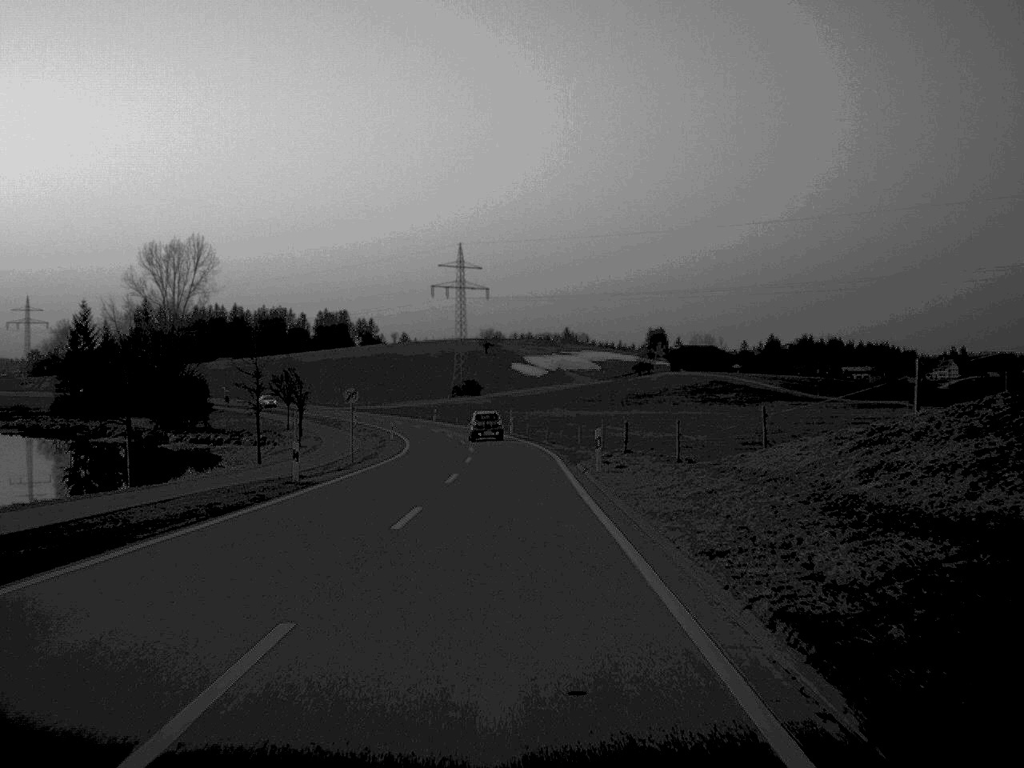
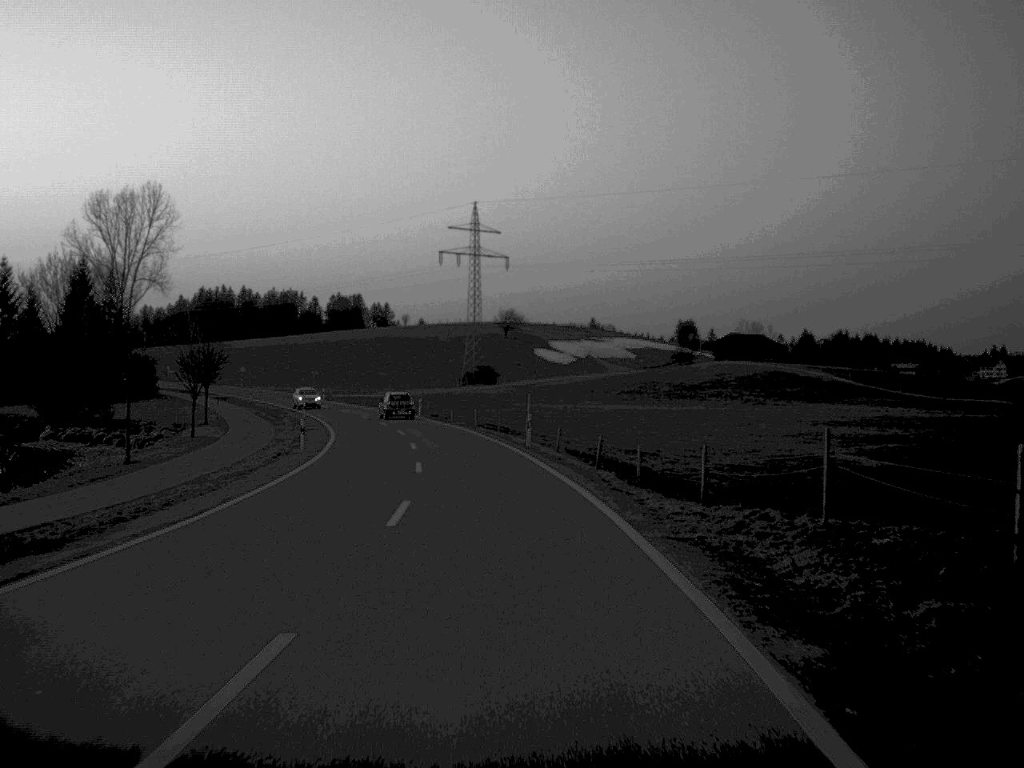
(-0.2, +37.2) m; -1°
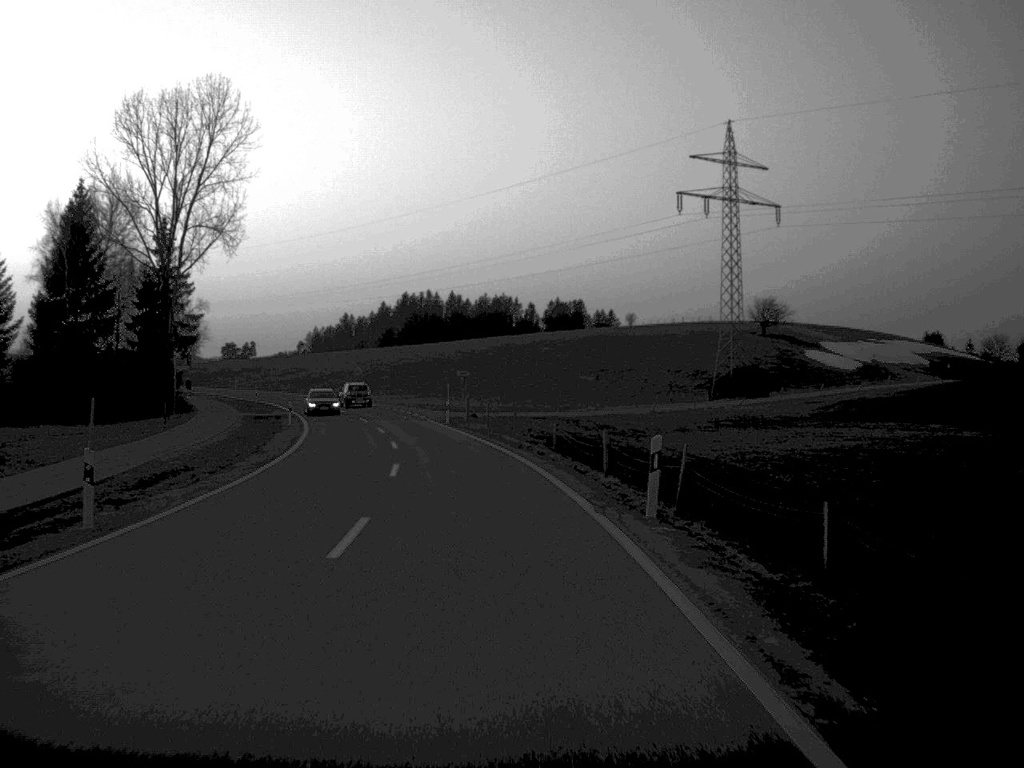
(-5.3, +64.3) m; -10°
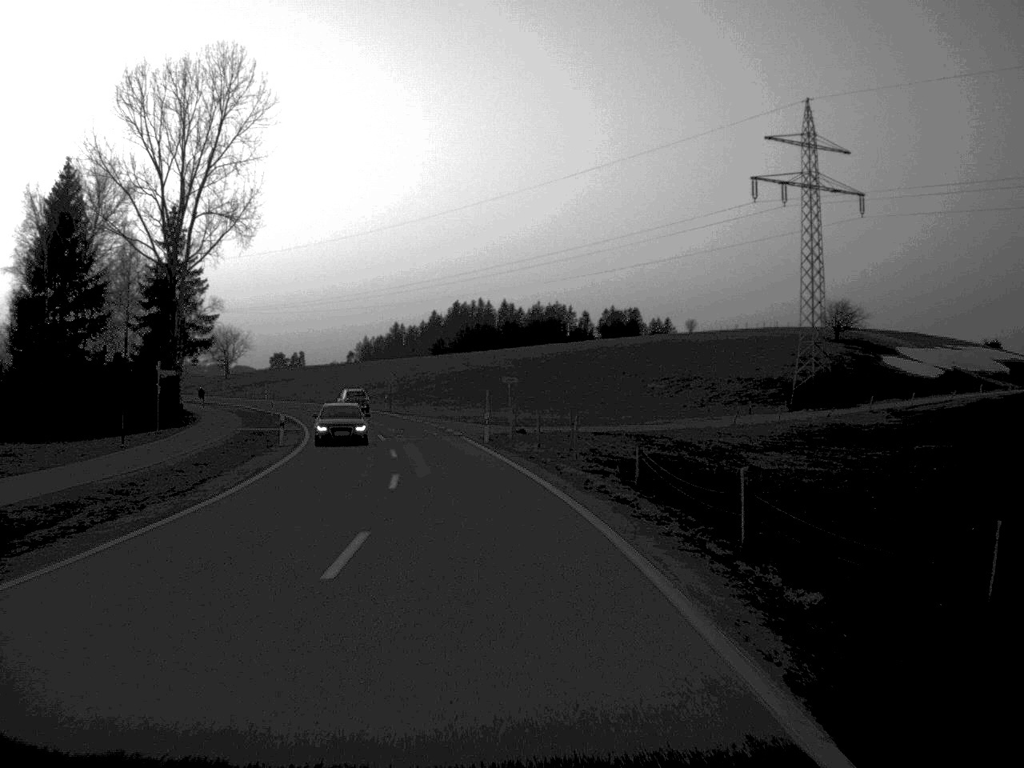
(-0.3, +13.2) m; -2°
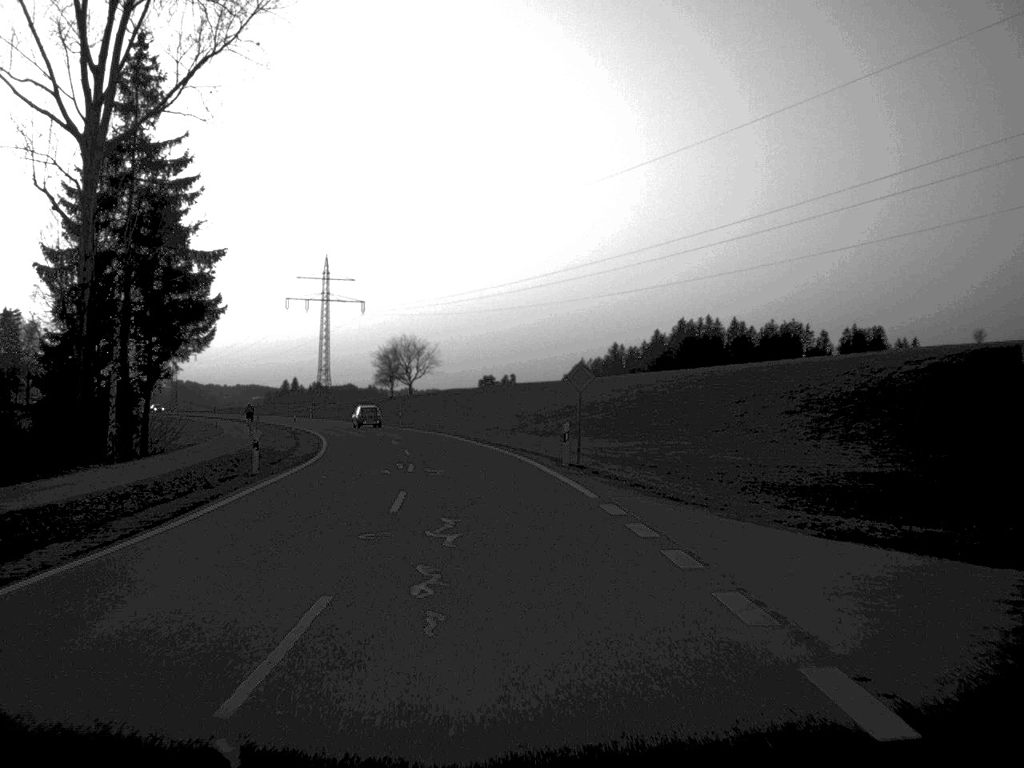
(-4.7, +53.6) m; -10°
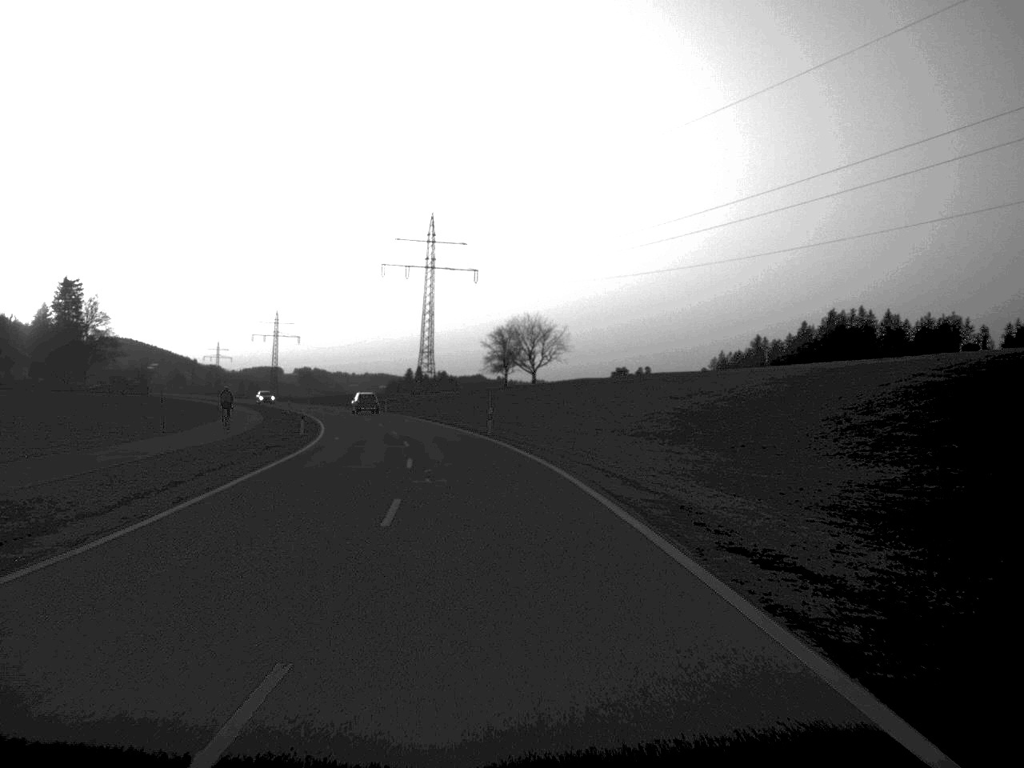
(-2.1, +39.0) m; -6°
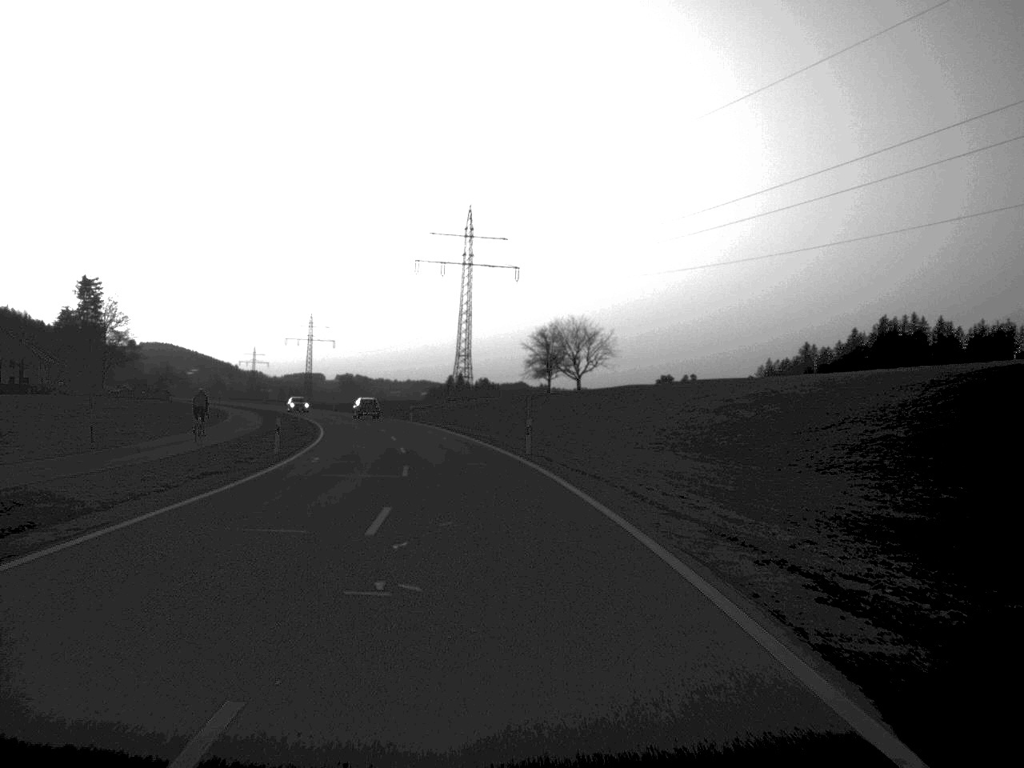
(-0.2, +13.0) m; -2°
